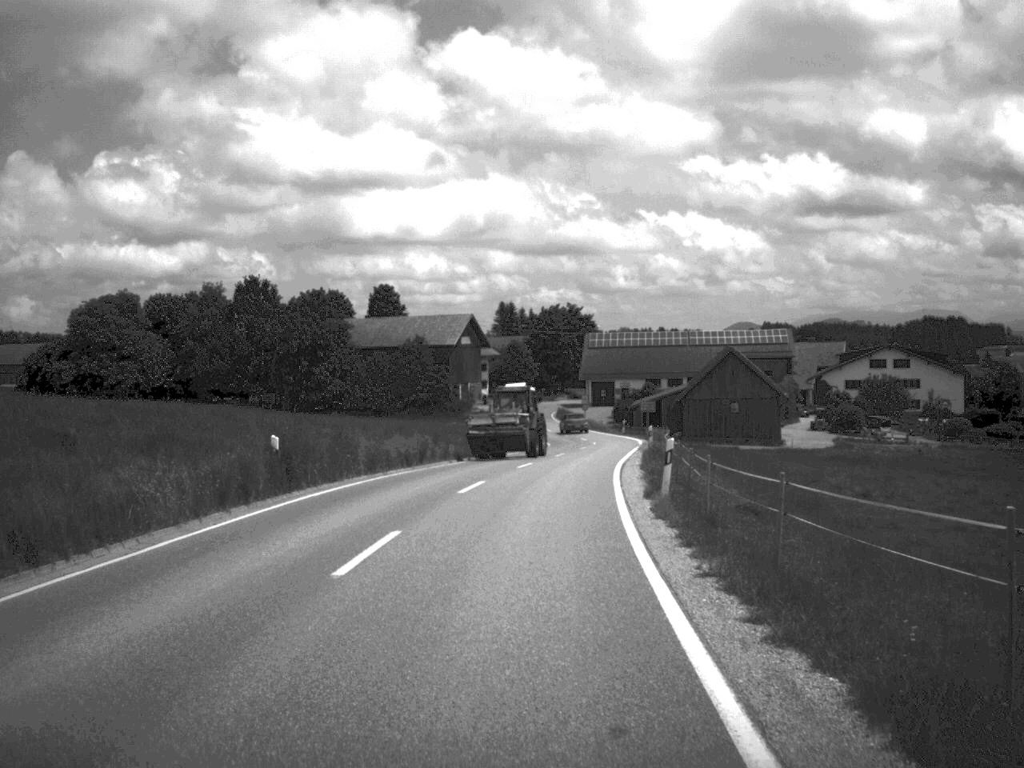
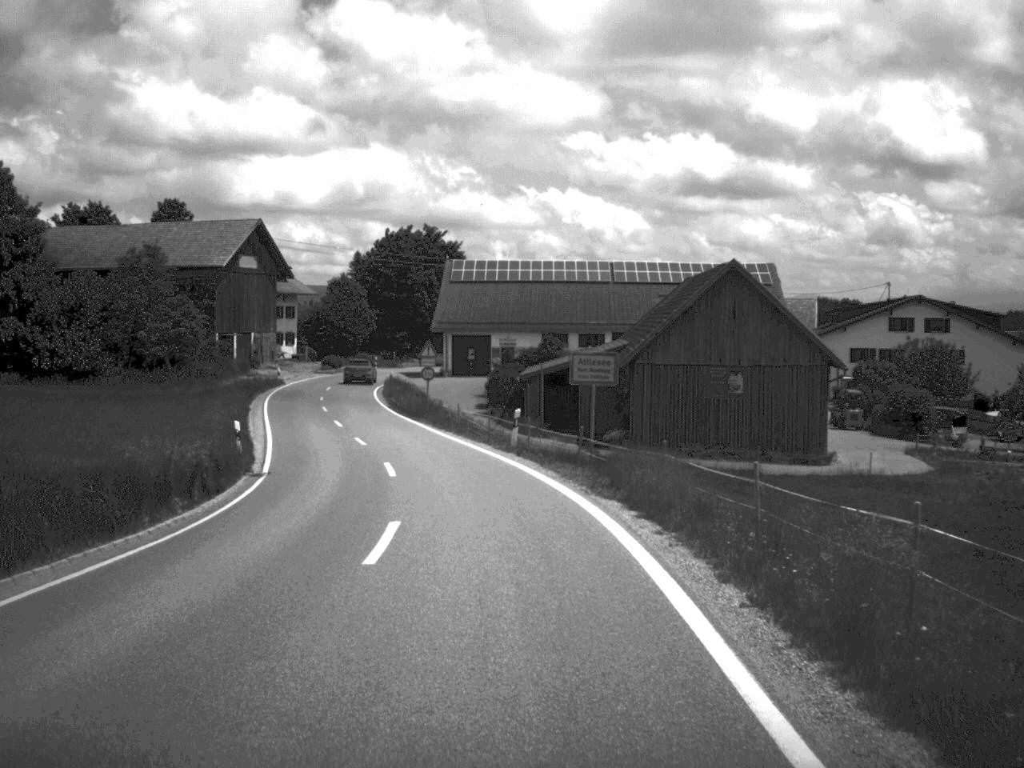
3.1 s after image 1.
(+3.7, +58.3) m; +5°
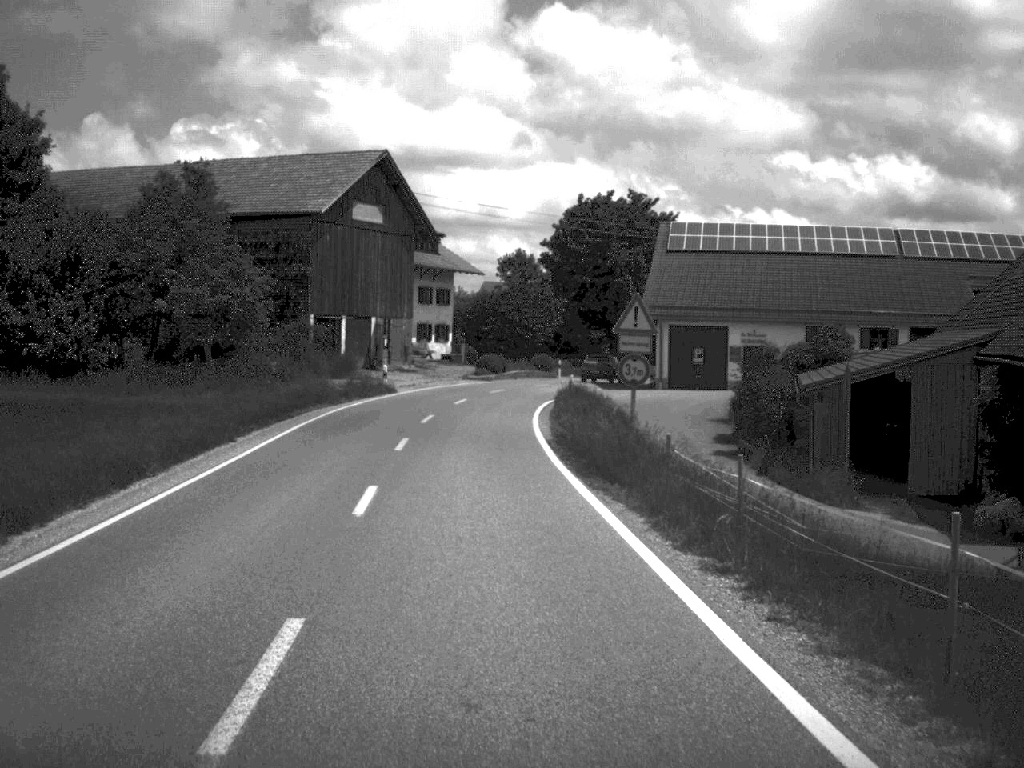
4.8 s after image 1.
(-2.2, +29.7) m; -9°
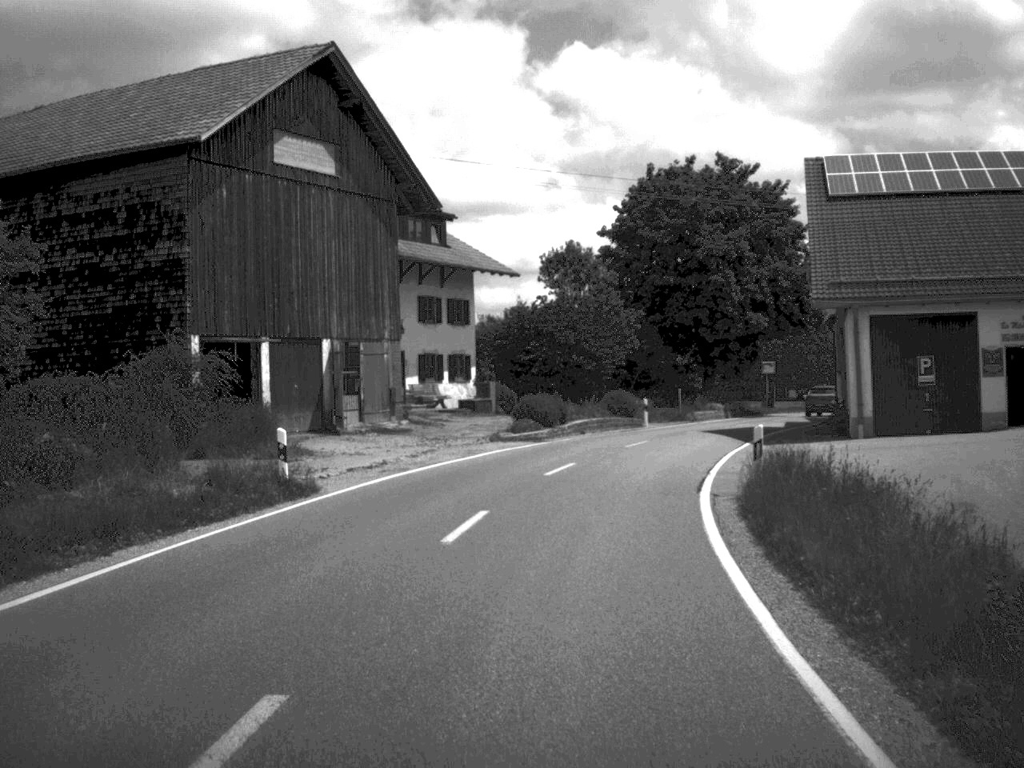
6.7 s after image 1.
(-1.0, +27.5) m; -2°
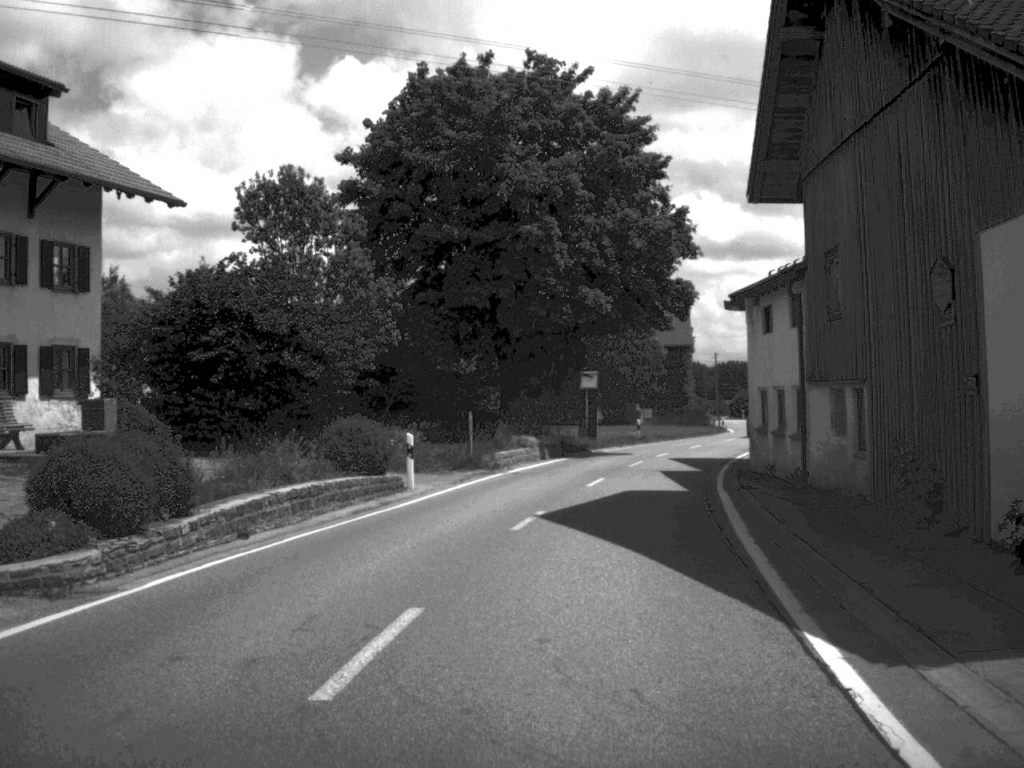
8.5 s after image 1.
(+2.0, +23.9) m; +10°
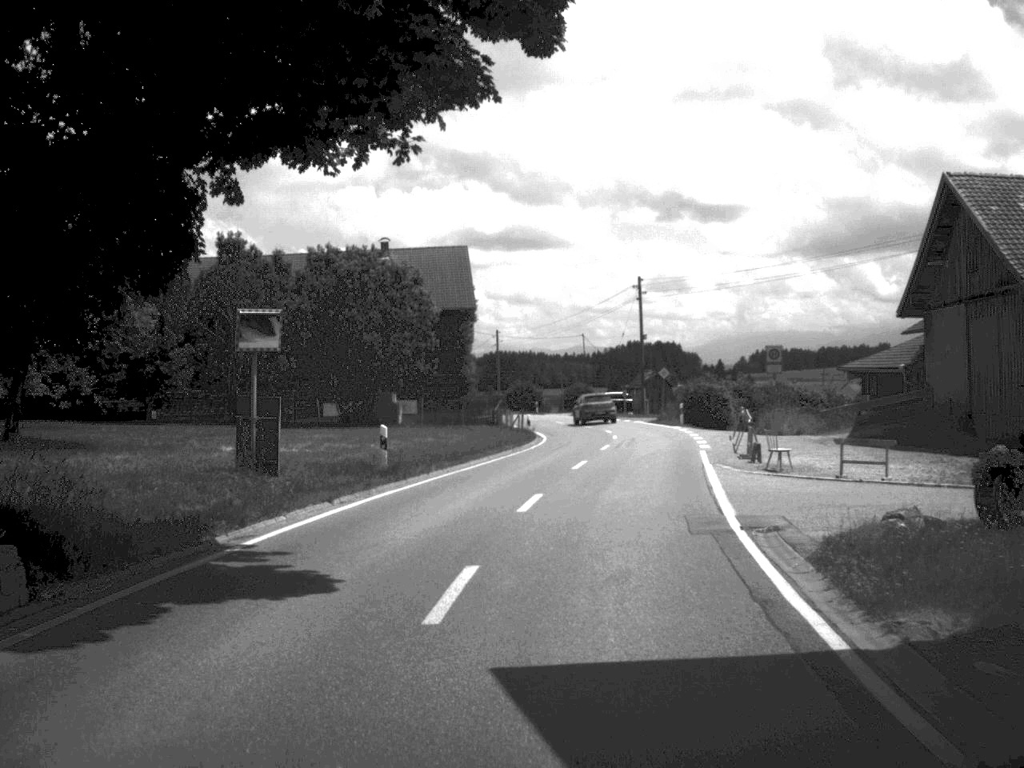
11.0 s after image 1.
(+2.8, +31.2) m; +10°
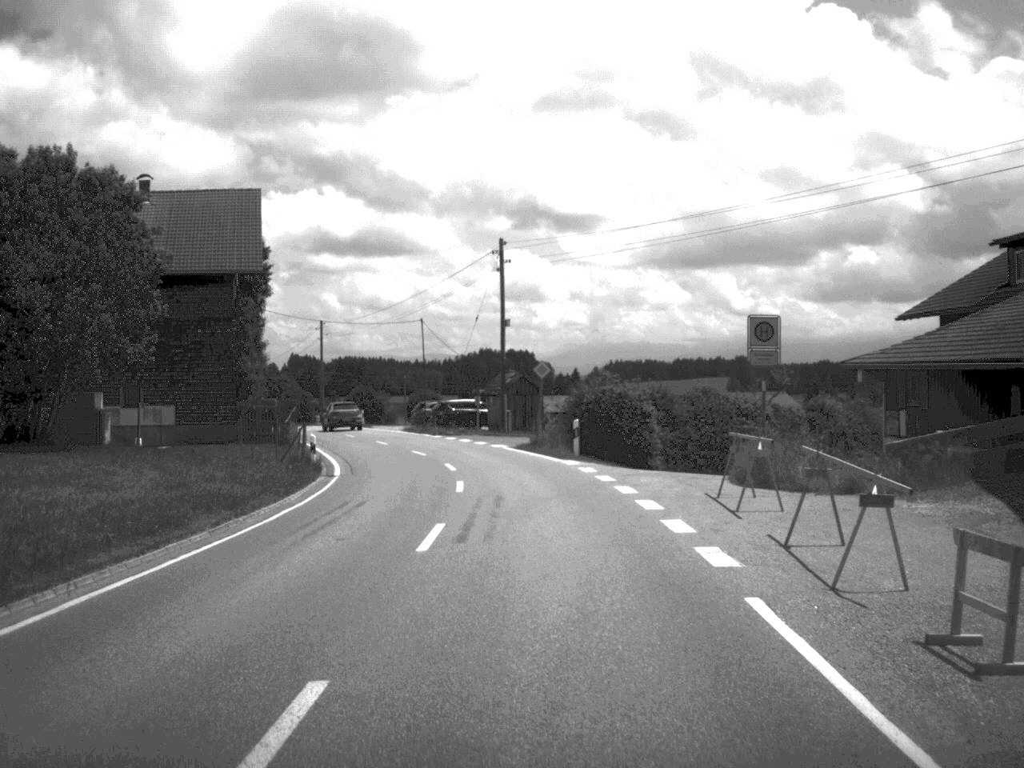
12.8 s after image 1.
(+1.5, +22.9) m; +6°
